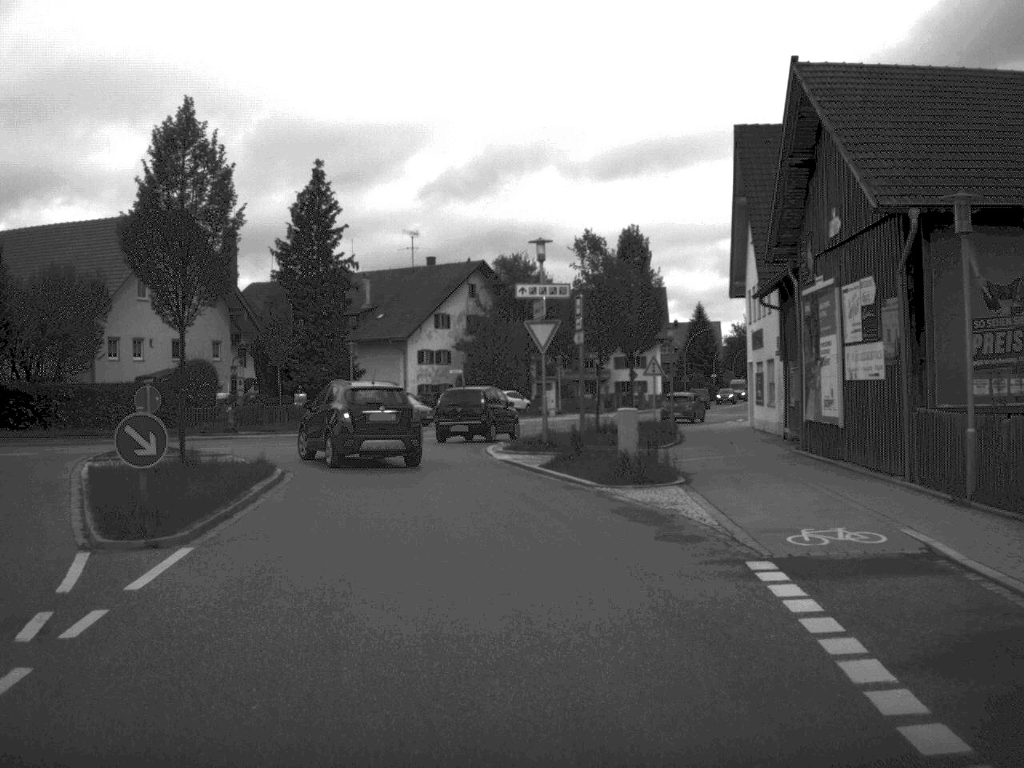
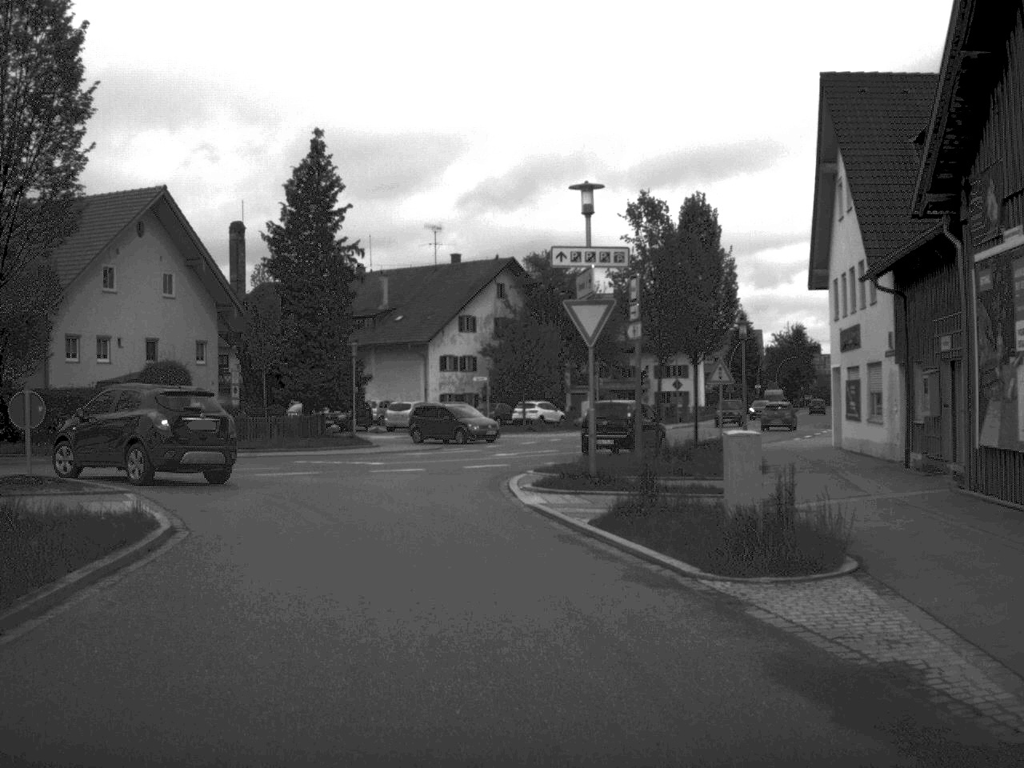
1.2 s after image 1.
(-0.1, +8.8) m; -2°
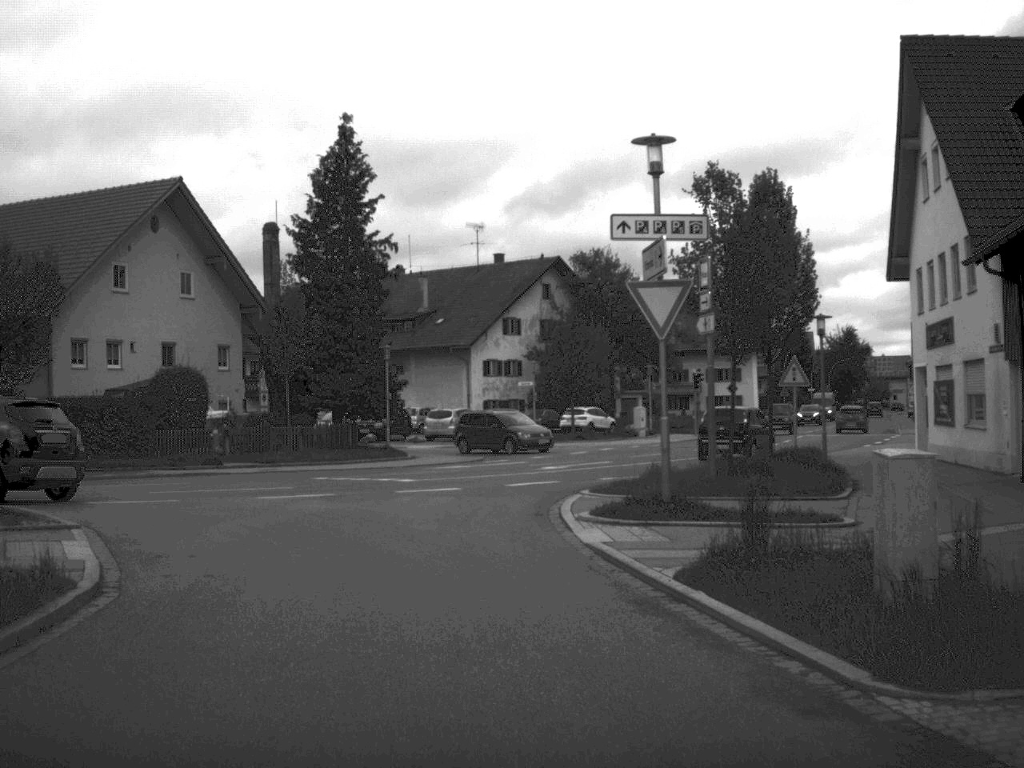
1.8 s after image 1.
(-0.1, +4.0) m; -2°
